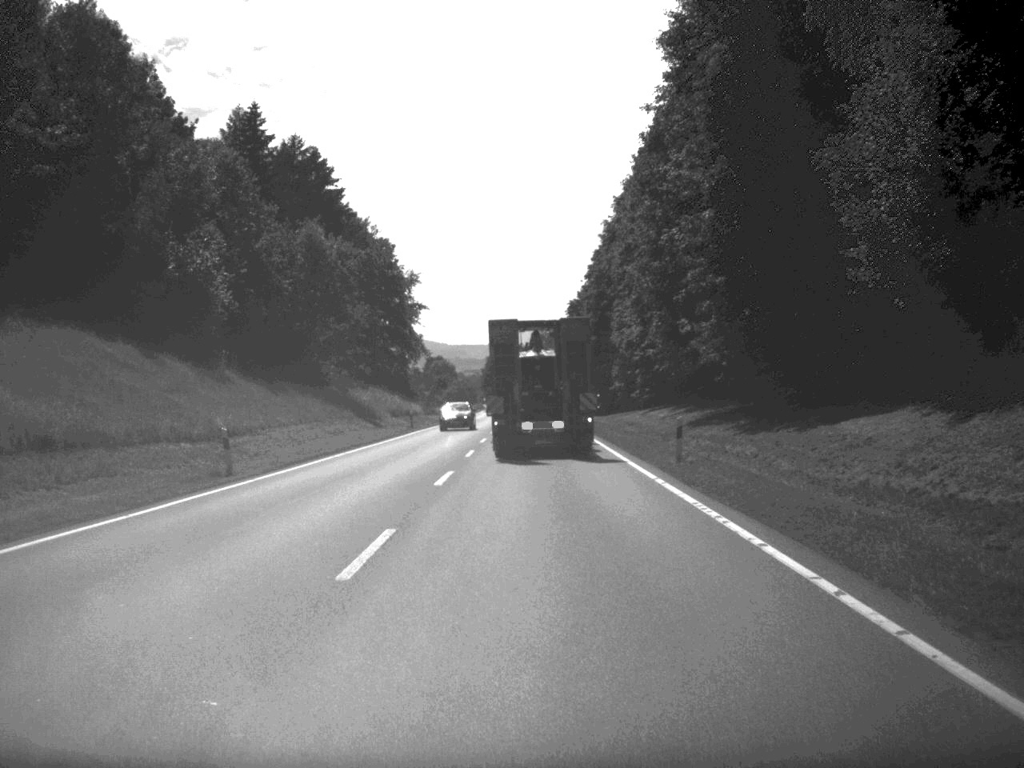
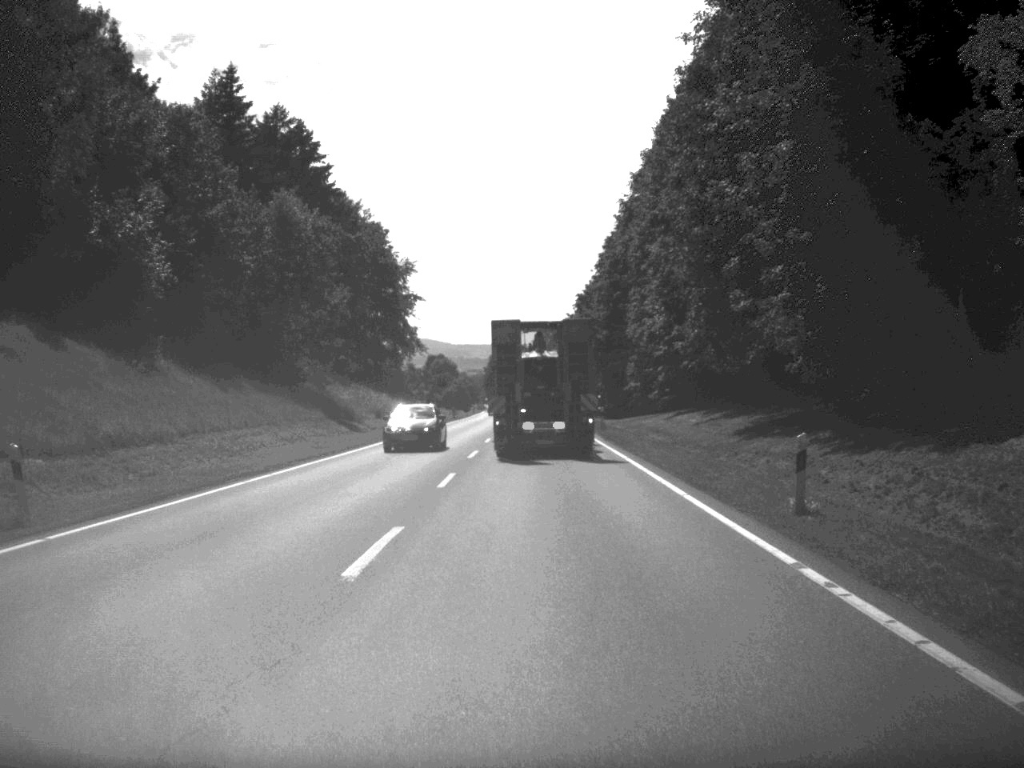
(0.0, +12.0) m; 0°
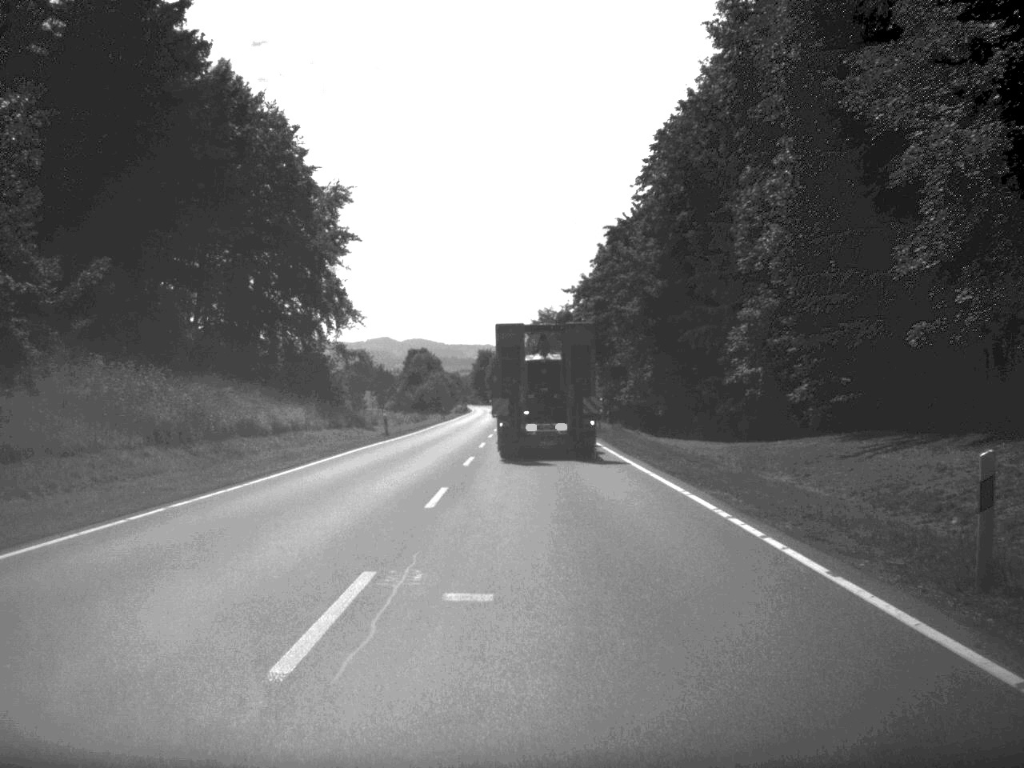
(-0.1, +50.7) m; 0°
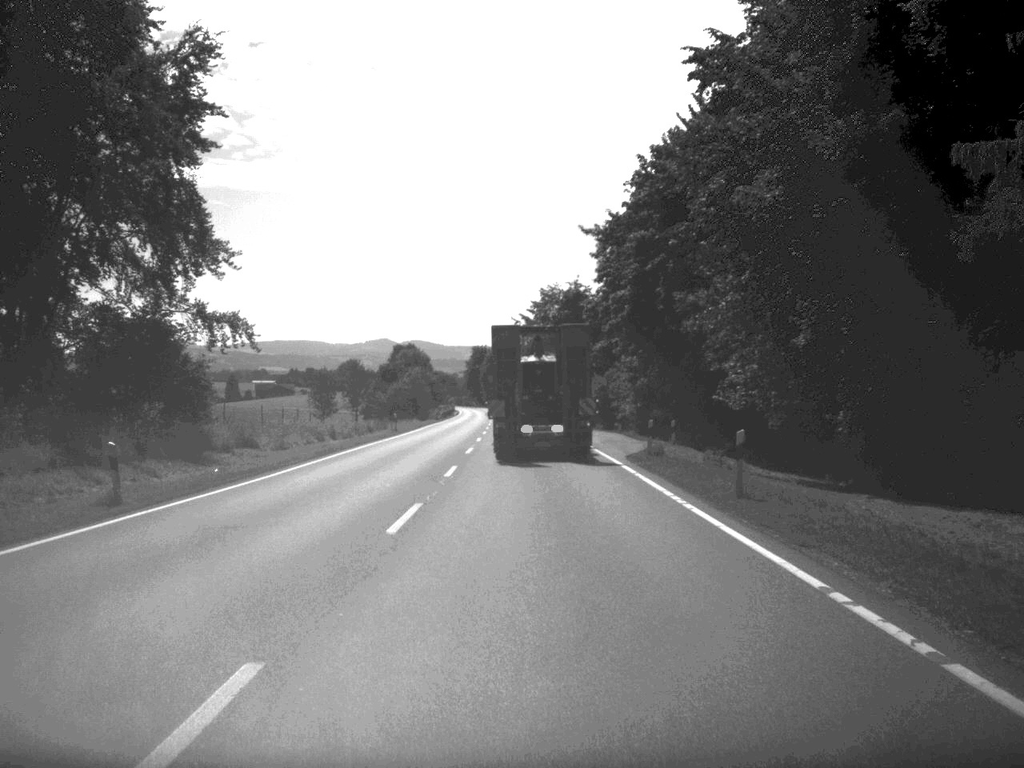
(0.0, +39.0) m; 0°
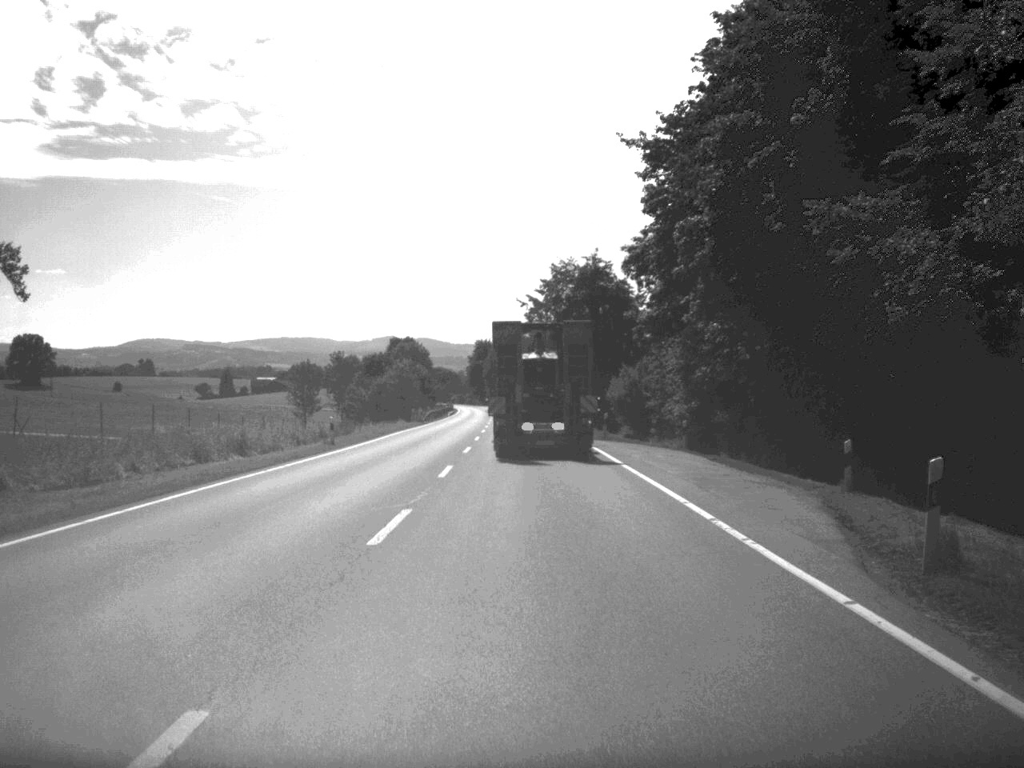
(-0.1, +25.0) m; 0°
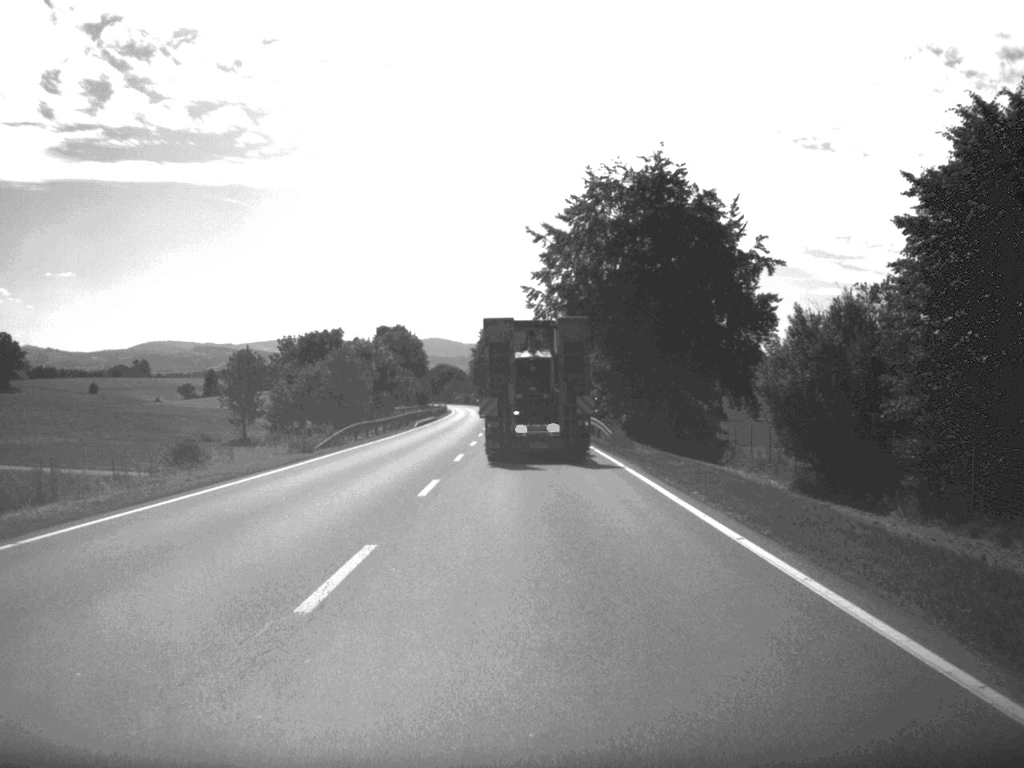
(-0.3, +51.6) m; -1°
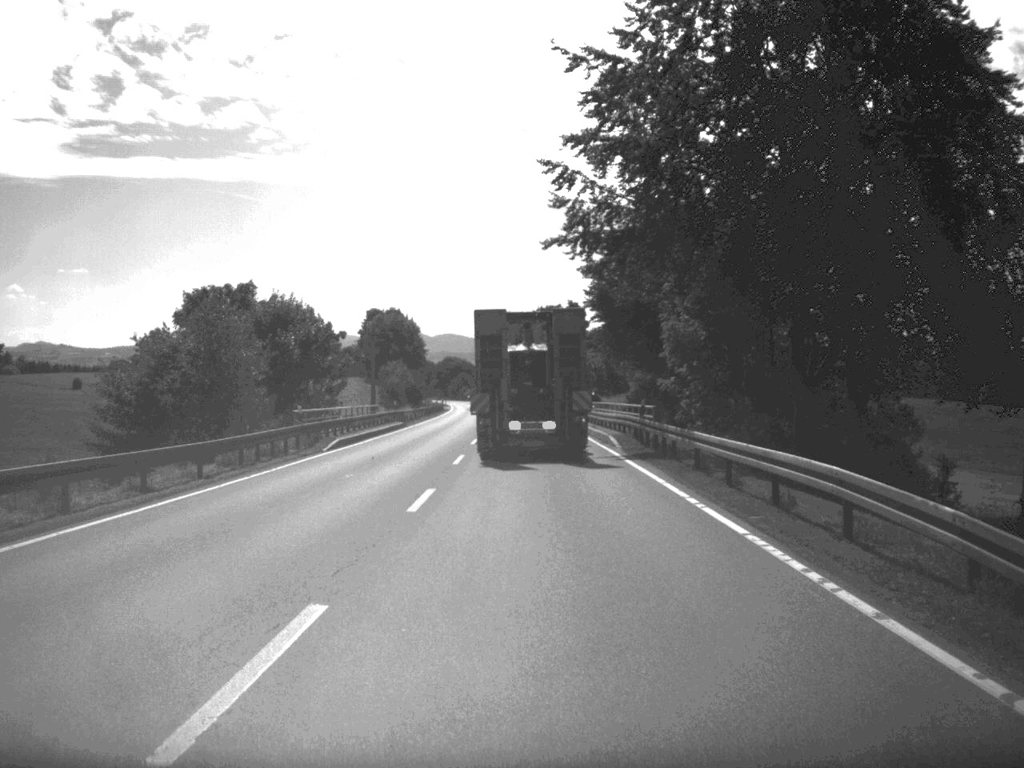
(-0.3, +38.8) m; -1°
